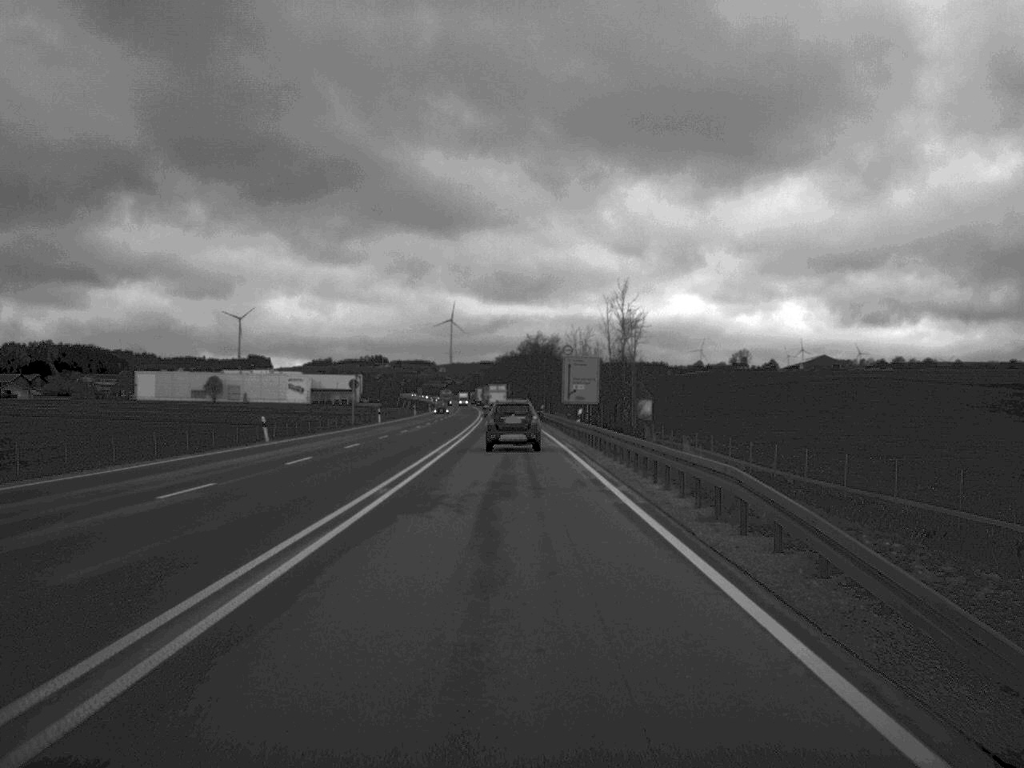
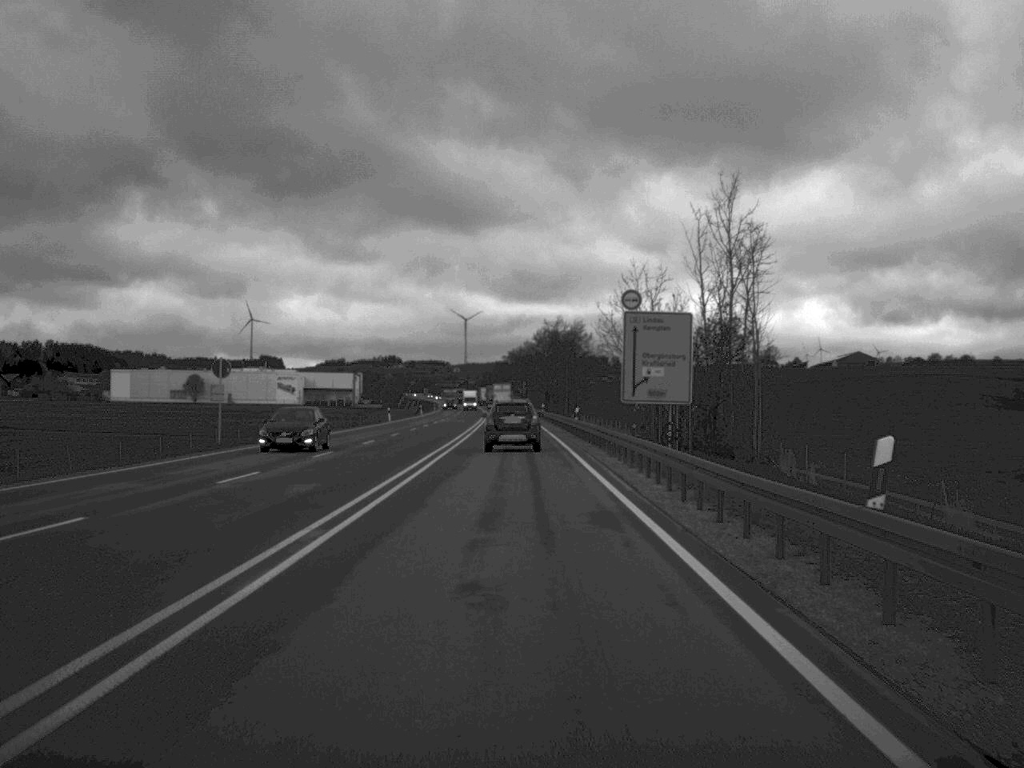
(-0.3, +43.6) m; -1°
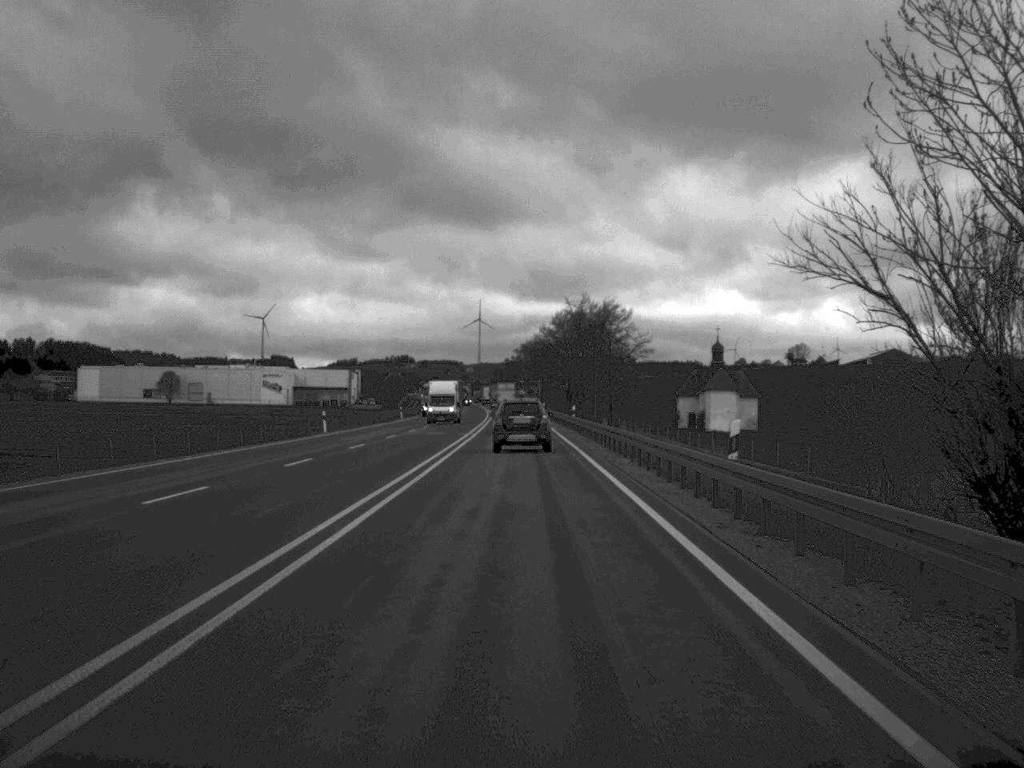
(-0.3, +41.5) m; -1°
